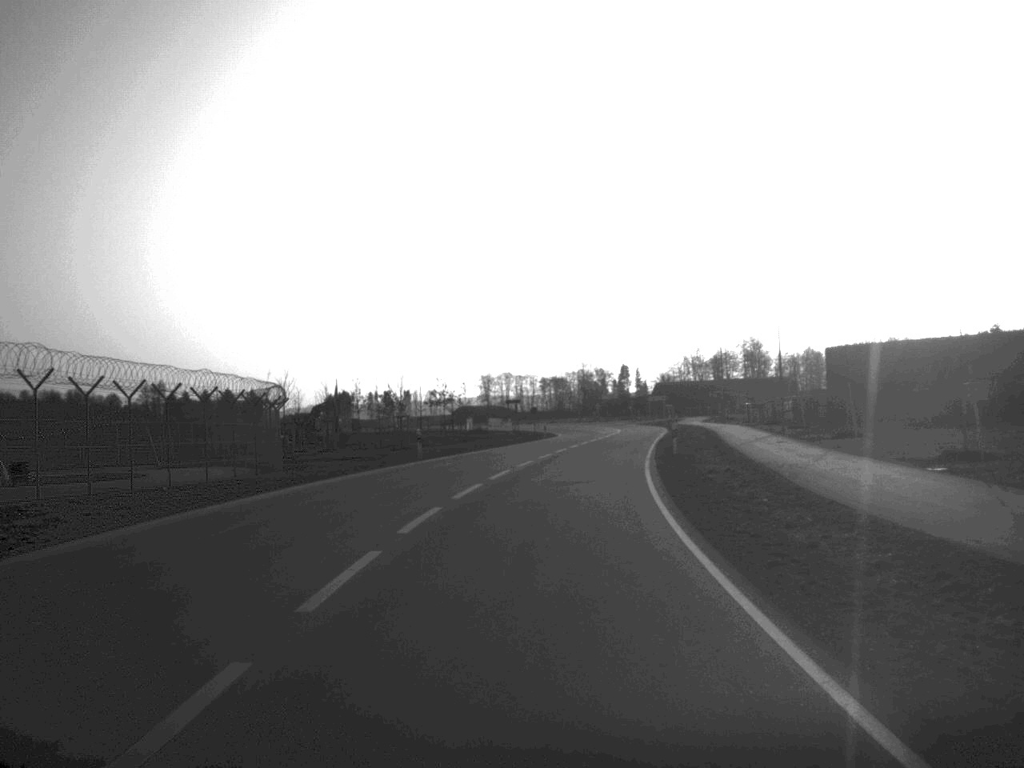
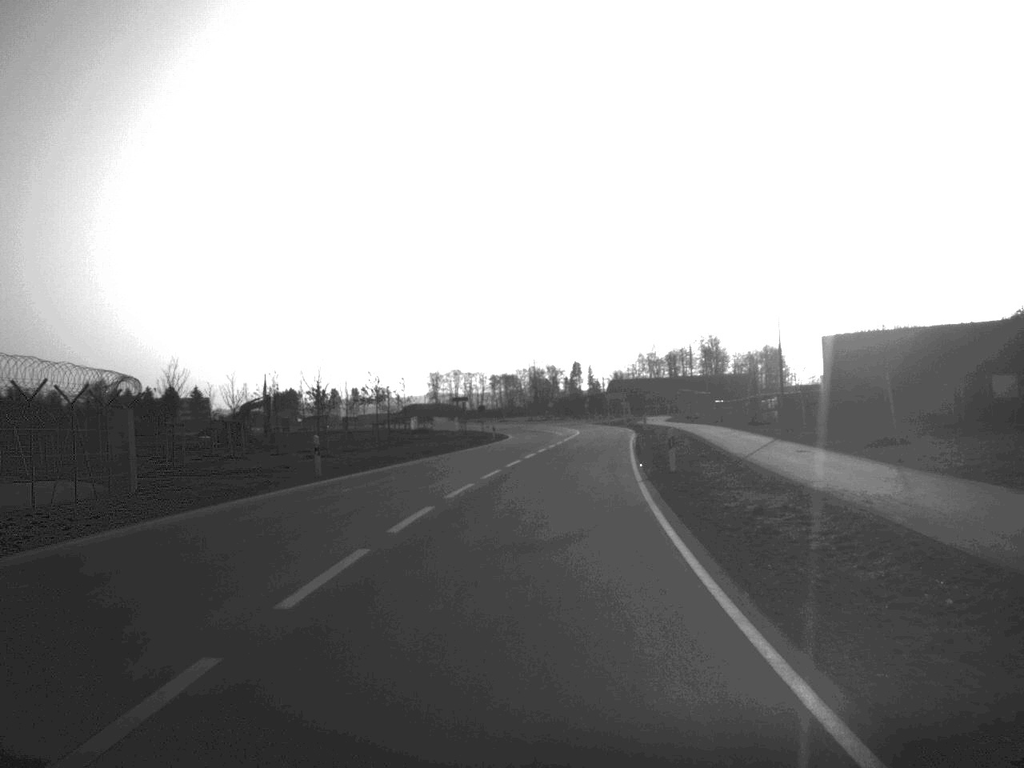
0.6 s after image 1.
(+0.2, +11.8) m; +2°
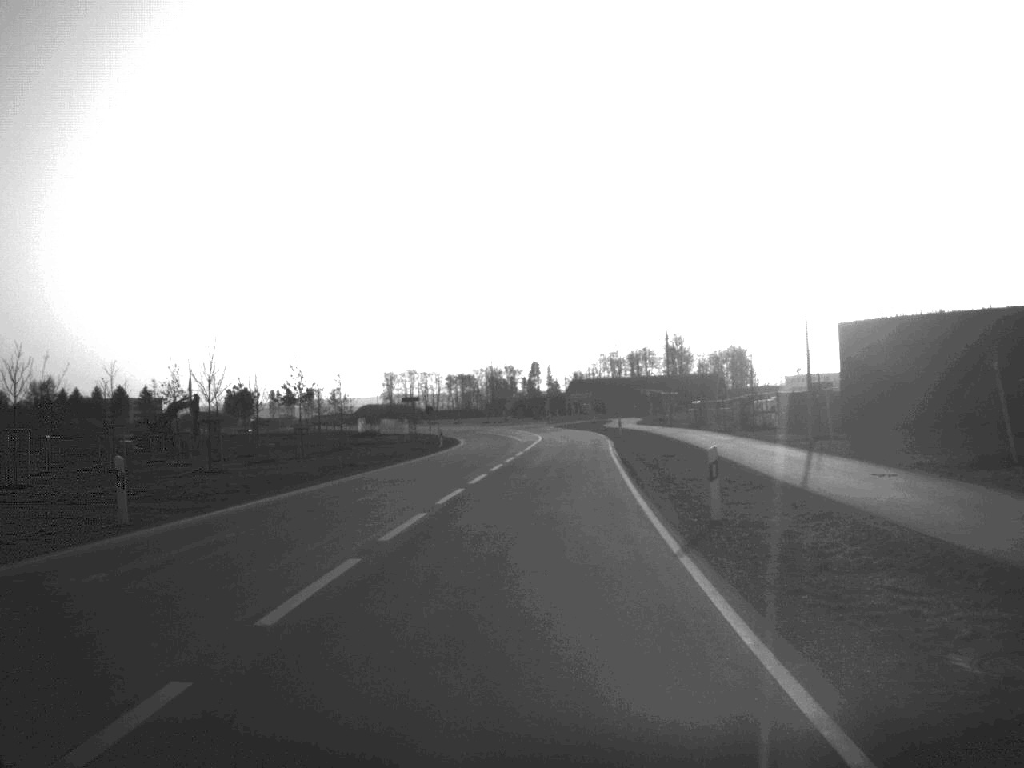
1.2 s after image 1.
(+0.2, +12.5) m; +2°
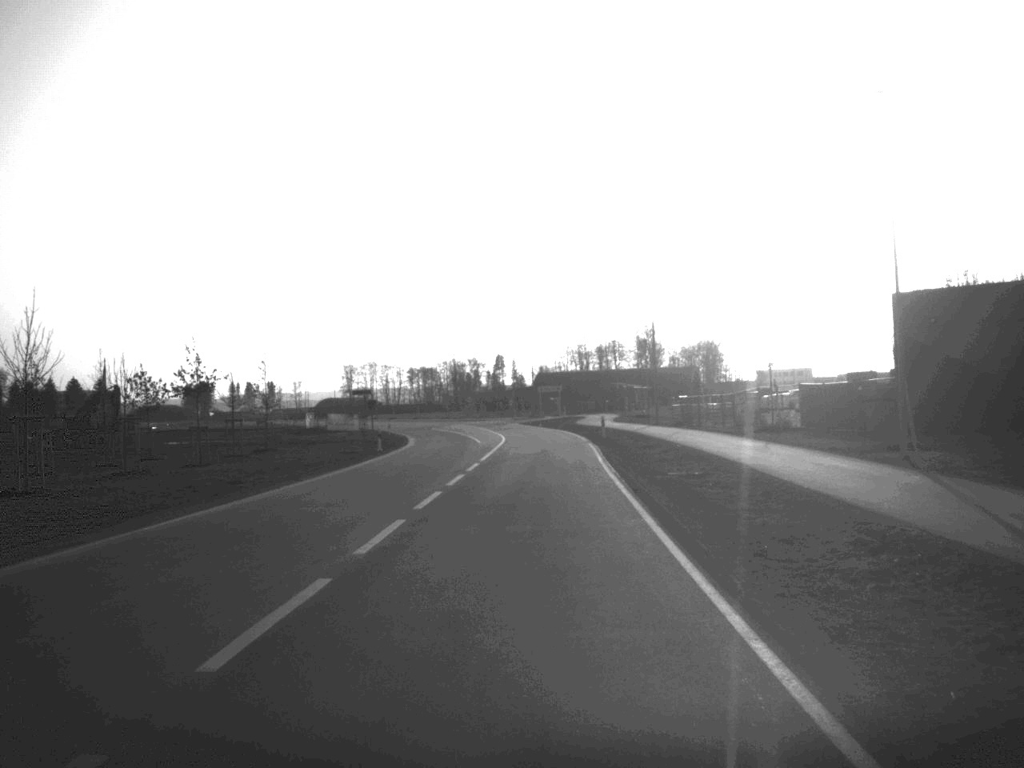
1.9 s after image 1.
(+0.2, +13.6) m; +2°
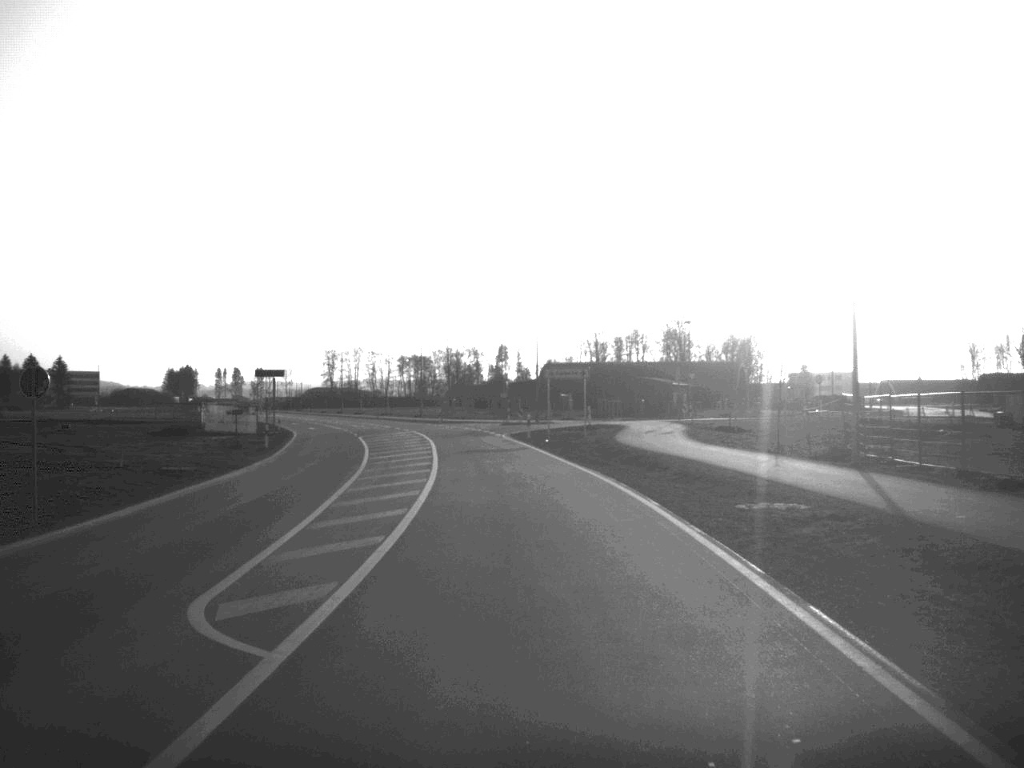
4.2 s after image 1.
(+0.5, +48.8) m; 0°
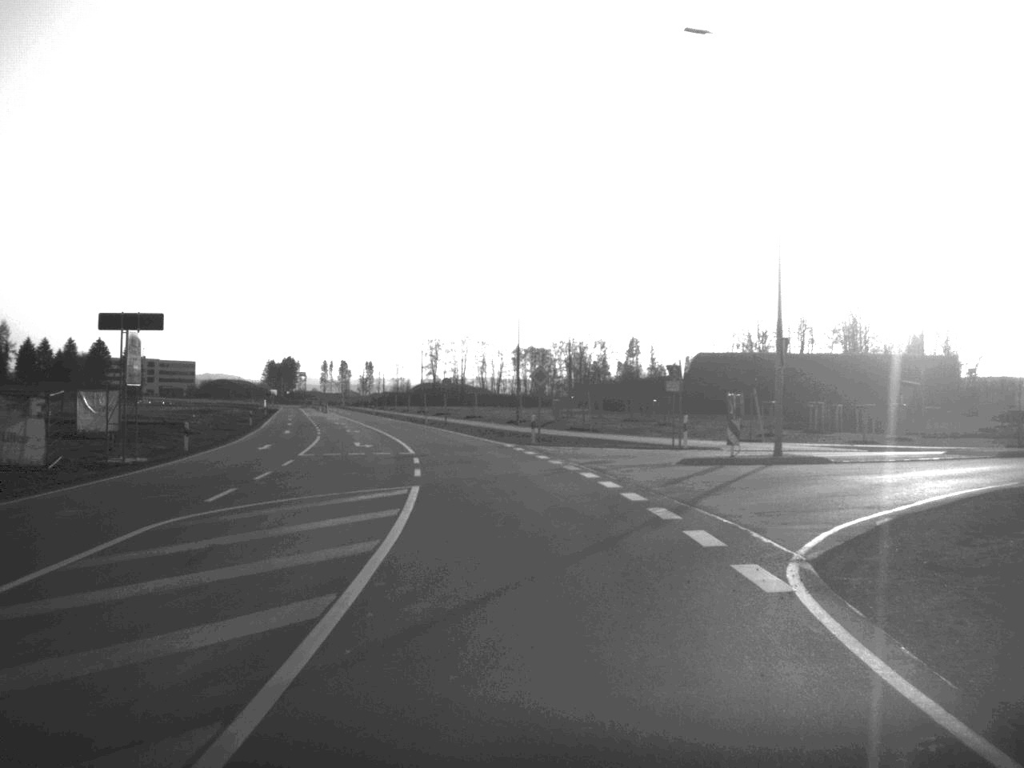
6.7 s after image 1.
(-2.2, +50.5) m; -6°
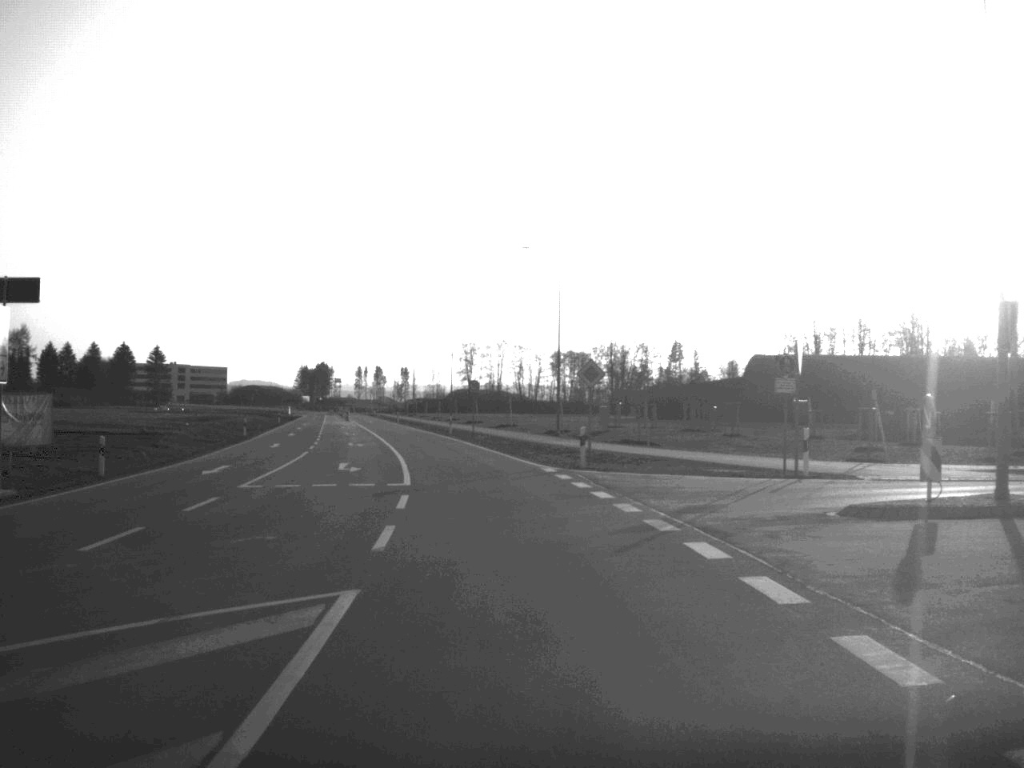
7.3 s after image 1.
(-0.2, +12.5) m; -2°
